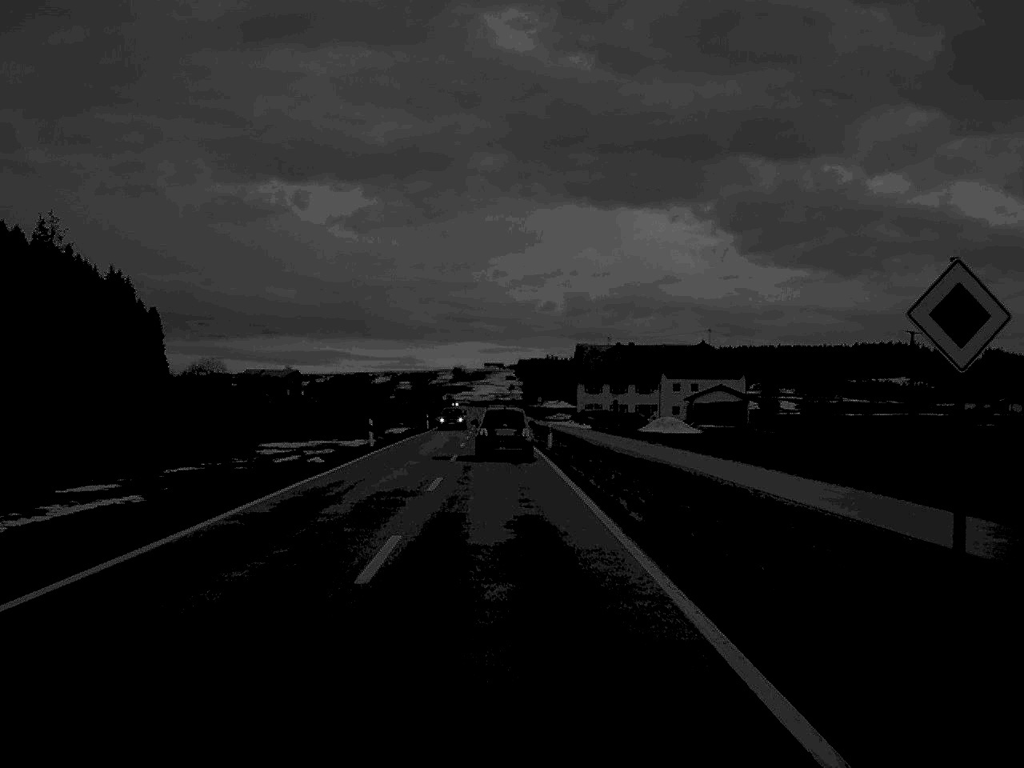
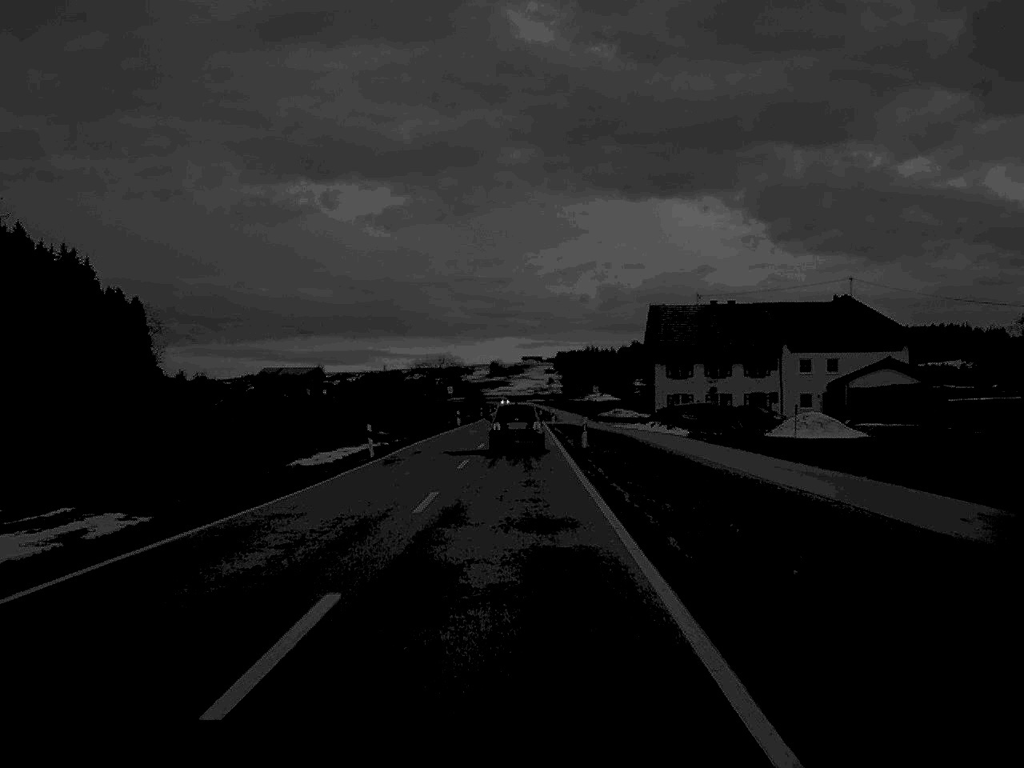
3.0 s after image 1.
(-0.8, +52.6) m; -2°
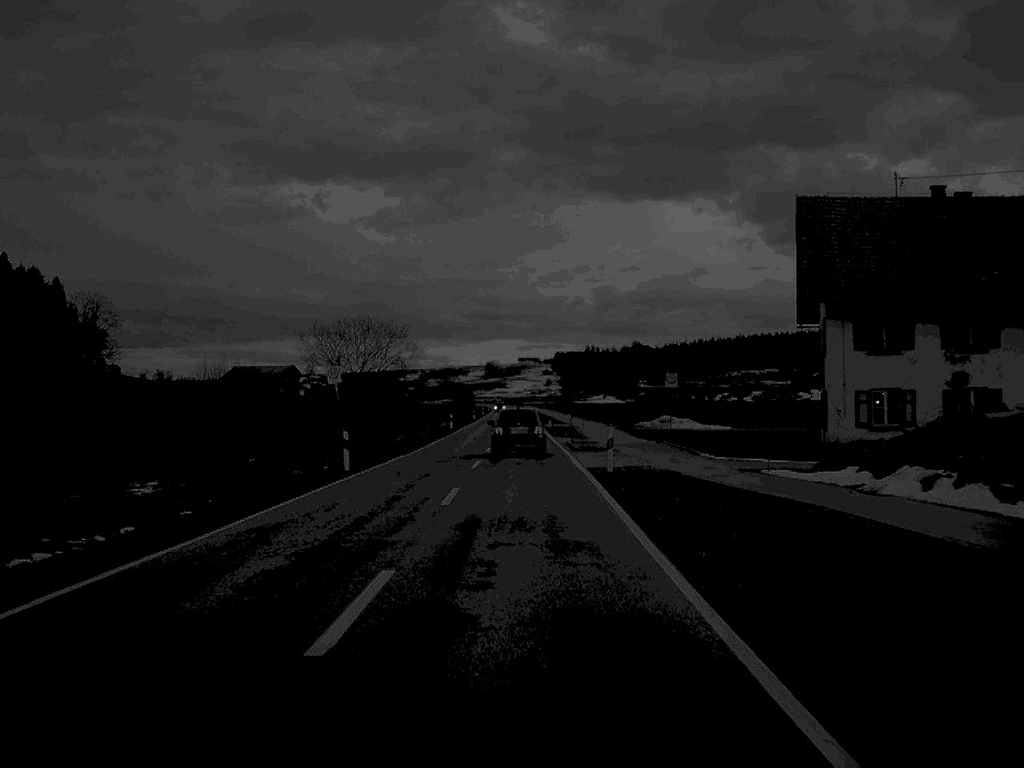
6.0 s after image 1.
(-0.1, +57.4) m; 0°
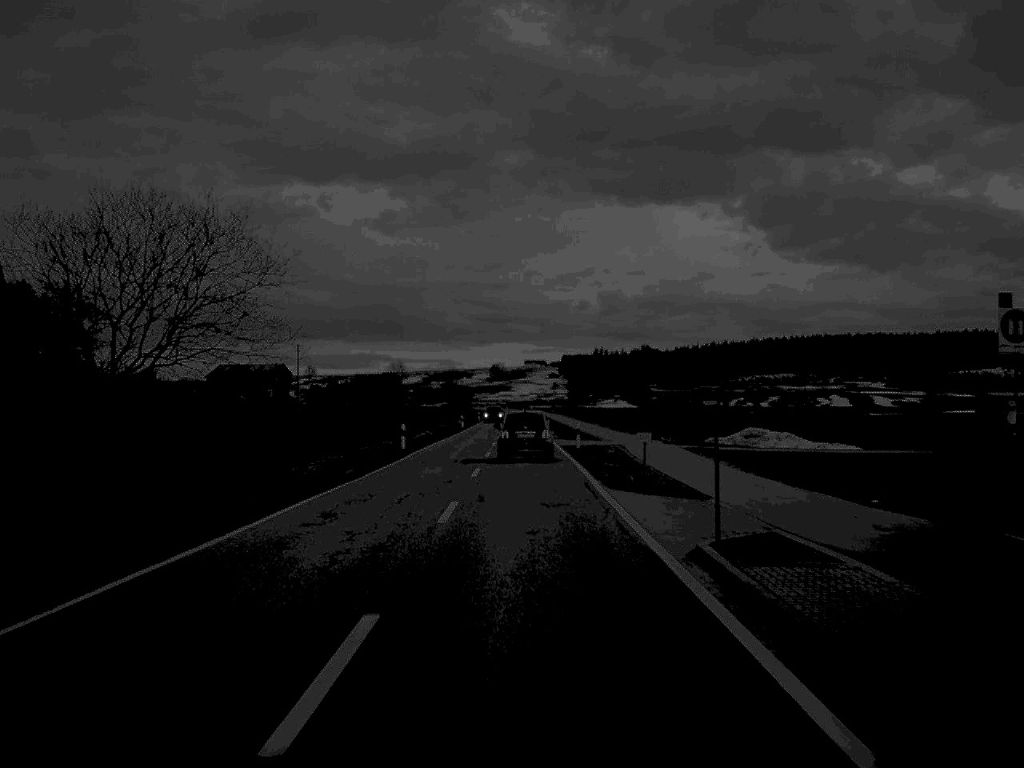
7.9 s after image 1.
(-0.1, +38.0) m; 0°
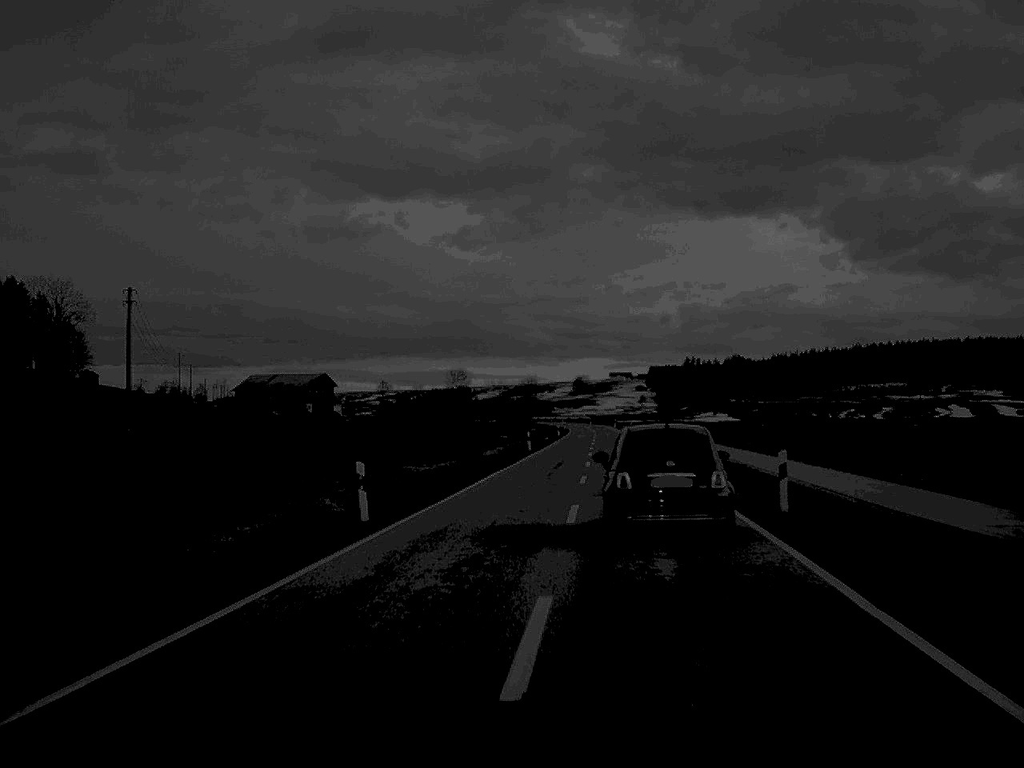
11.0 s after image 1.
(-1.0, +82.1) m; -4°
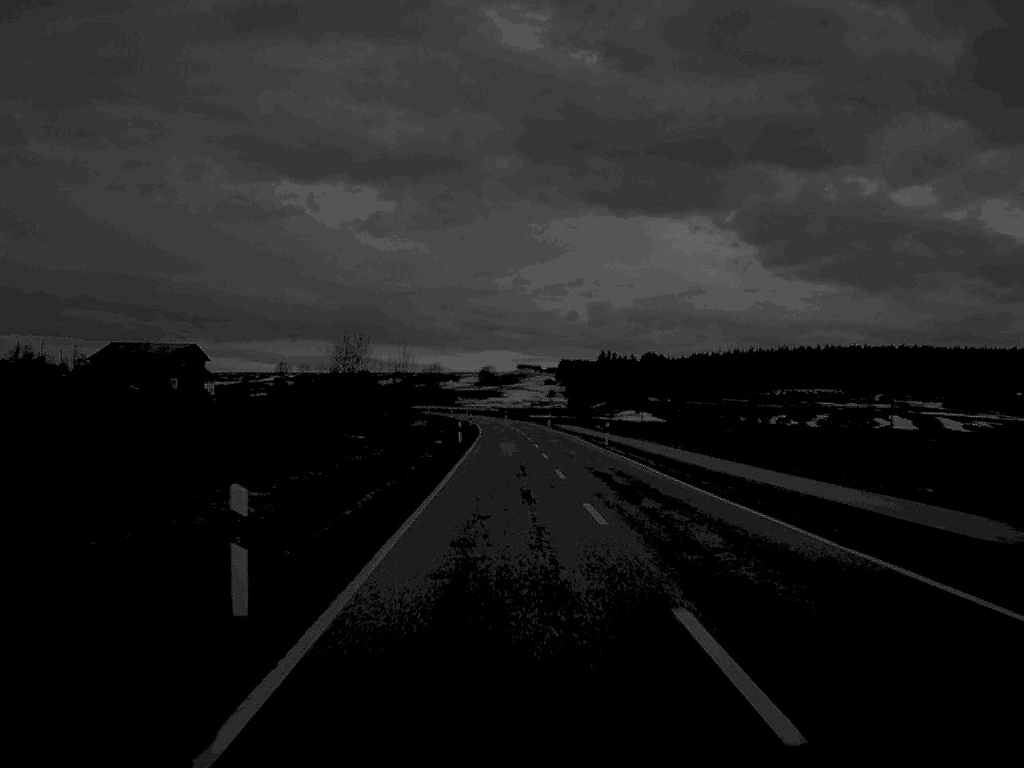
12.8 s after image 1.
(+1.9, +61.0) m; +4°
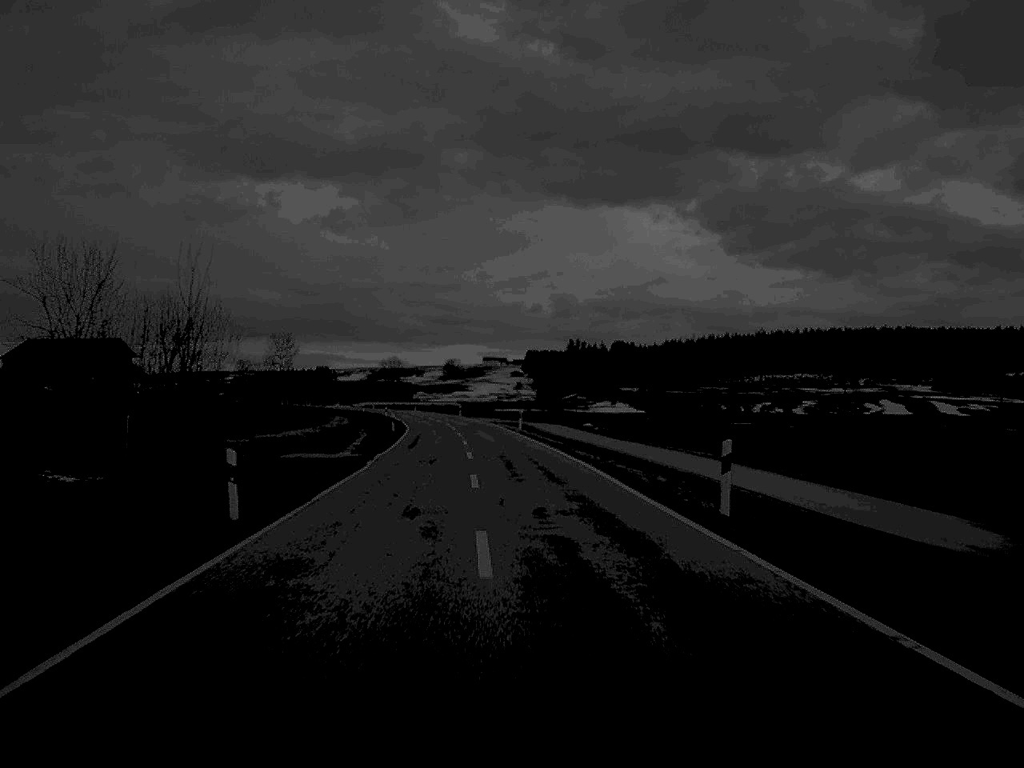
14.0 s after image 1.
(+0.6, +41.9) m; +1°
